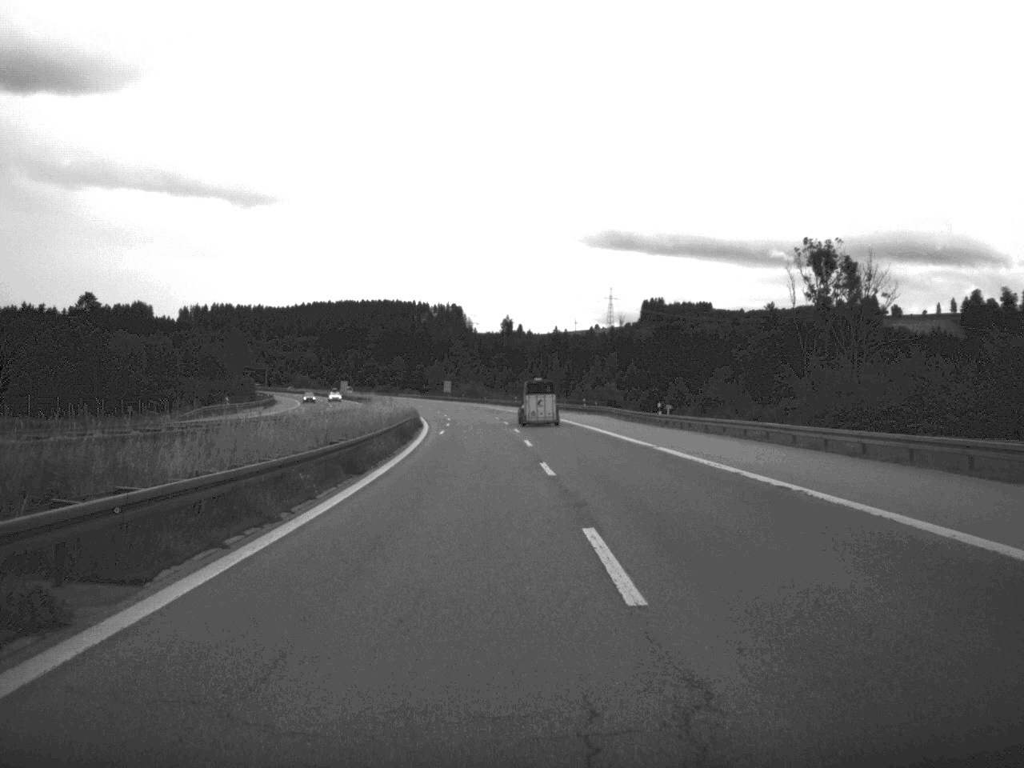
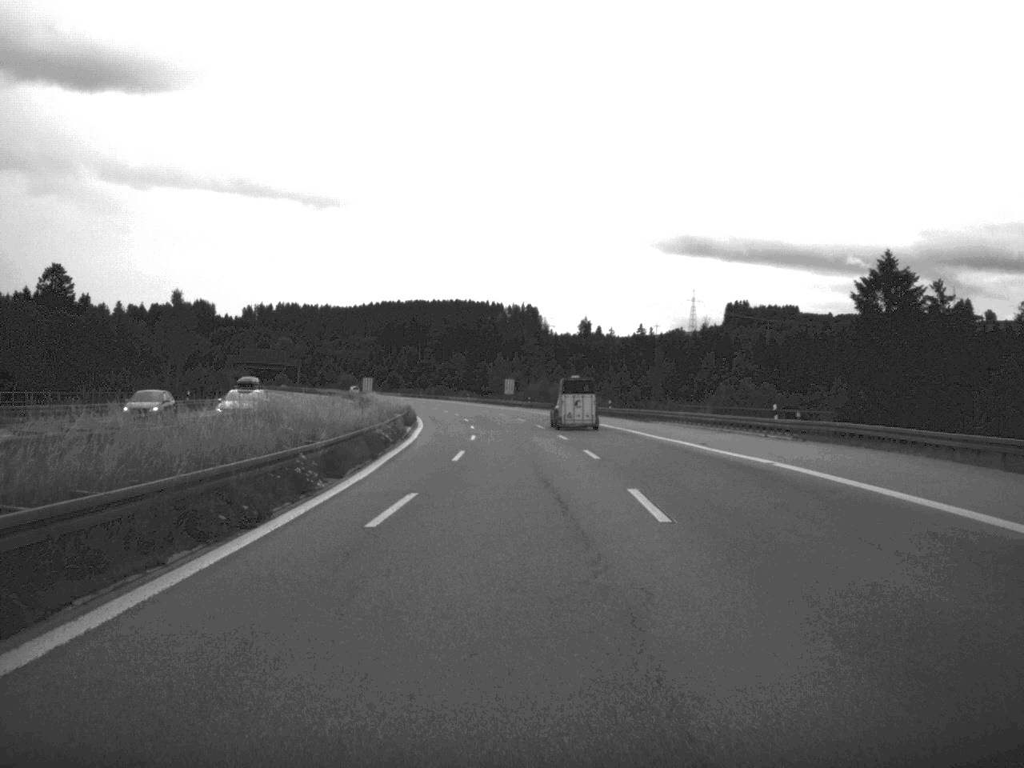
(-1.9, +62.5) m; -3°
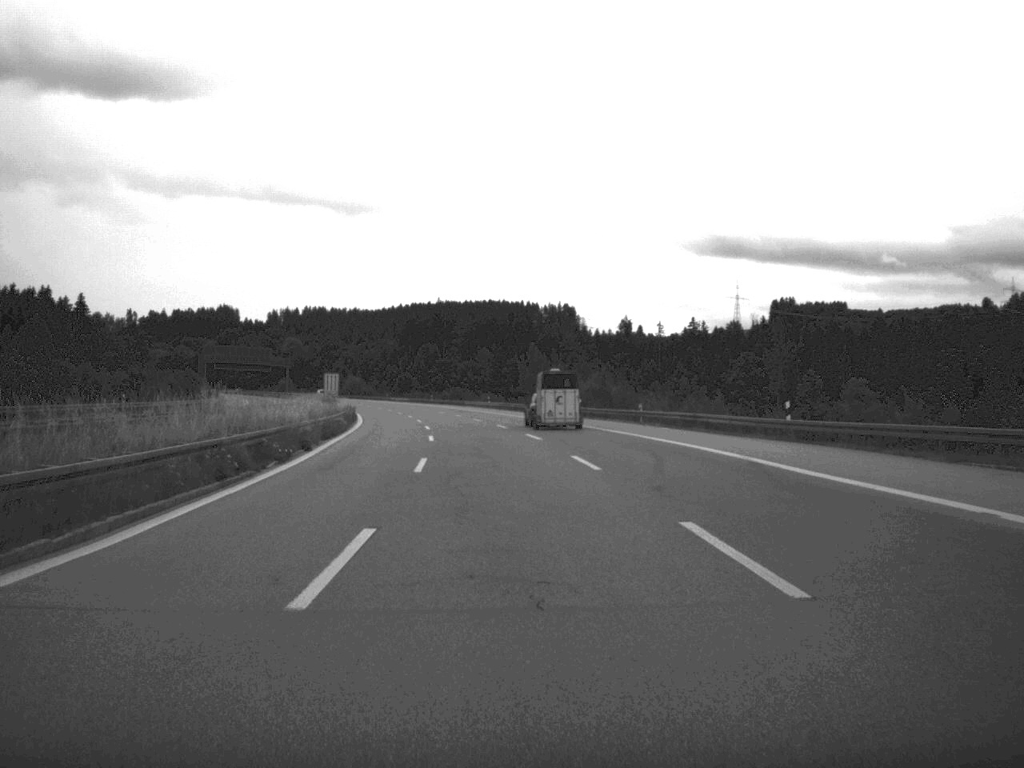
(-0.8, +58.1) m; -2°
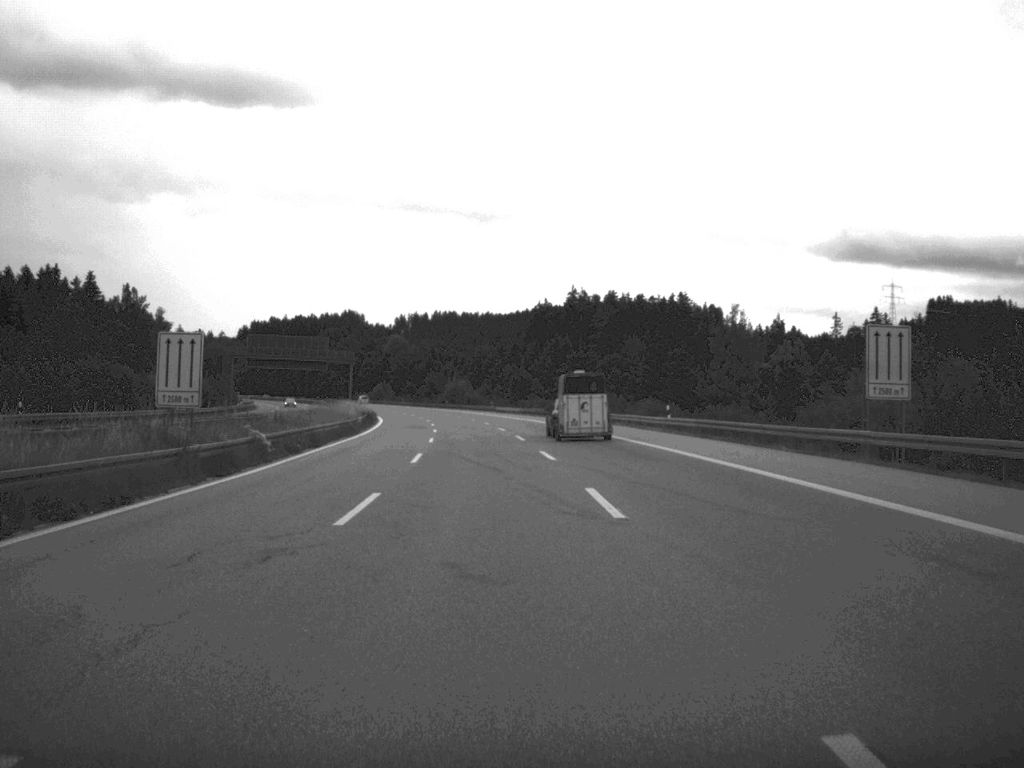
(-4.2, +78.5) m; -6°
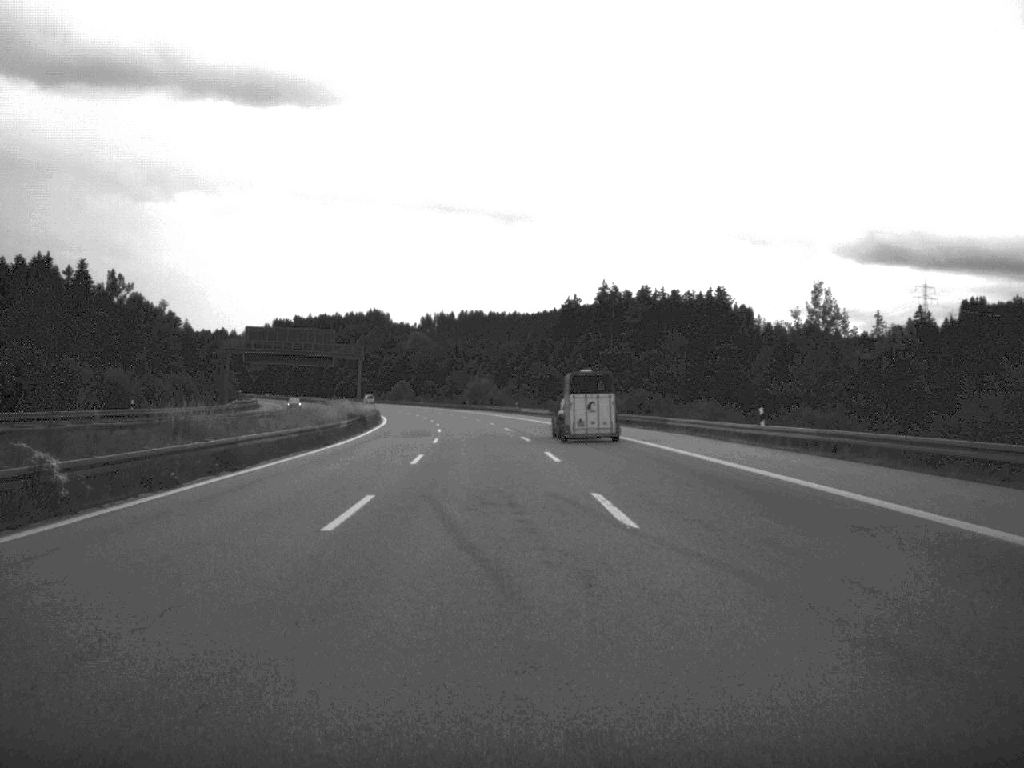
(-0.2, +18.4) m; -1°
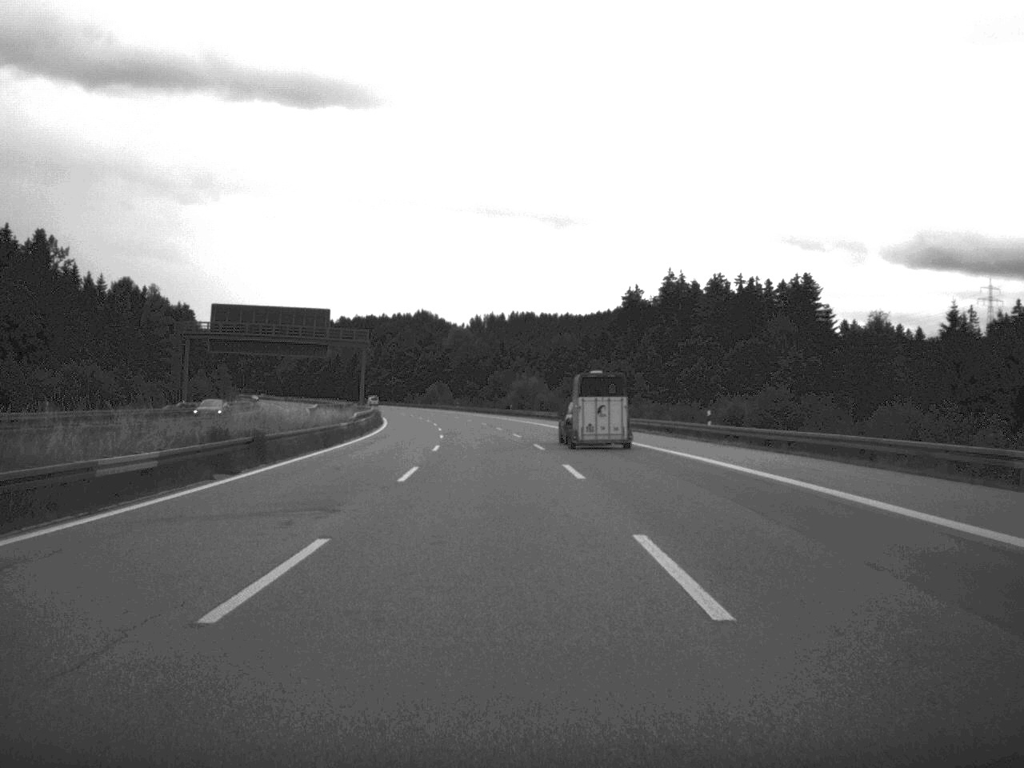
(-0.9, +41.0) m; -2°
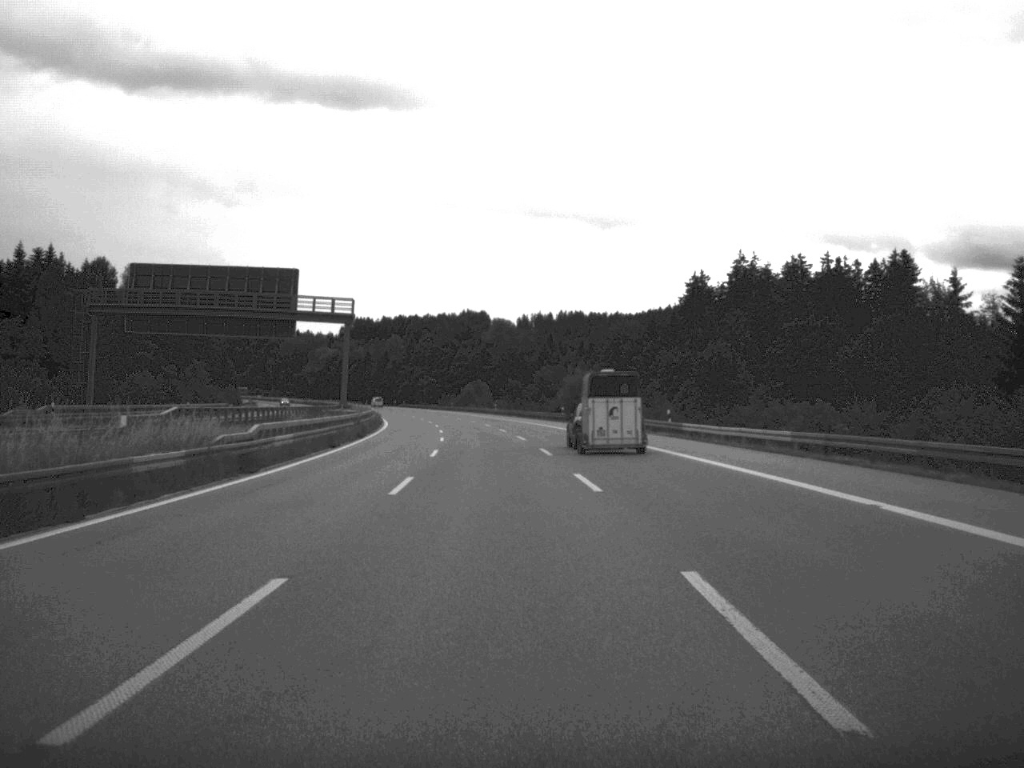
(-0.7, +37.7) m; -2°
